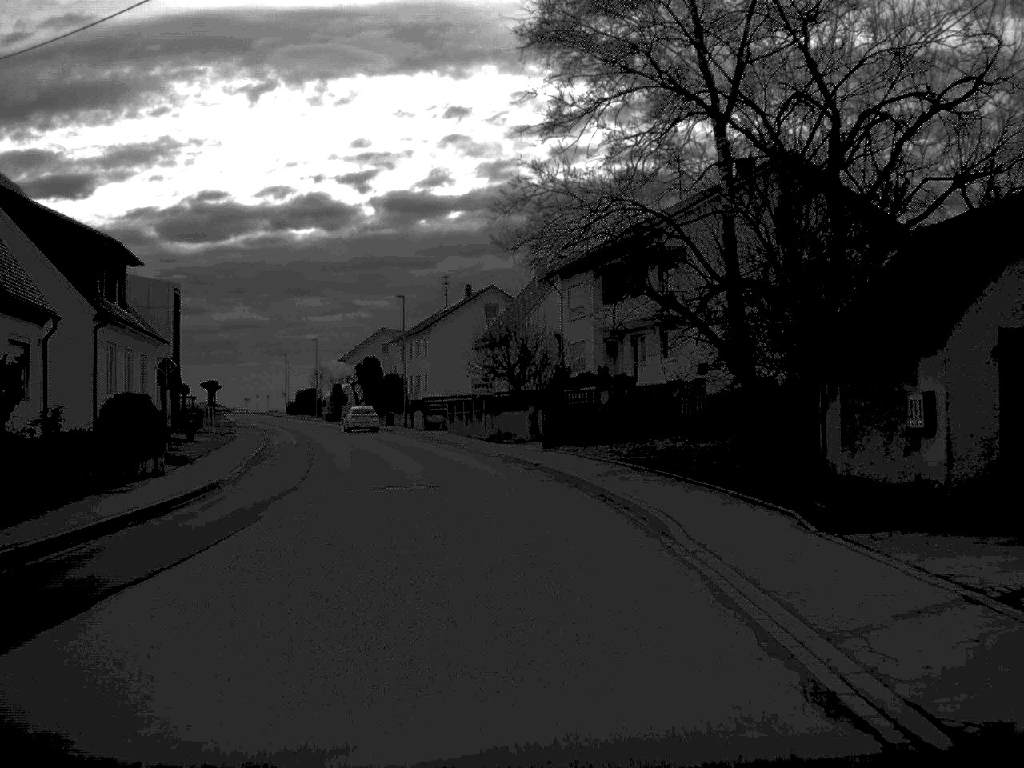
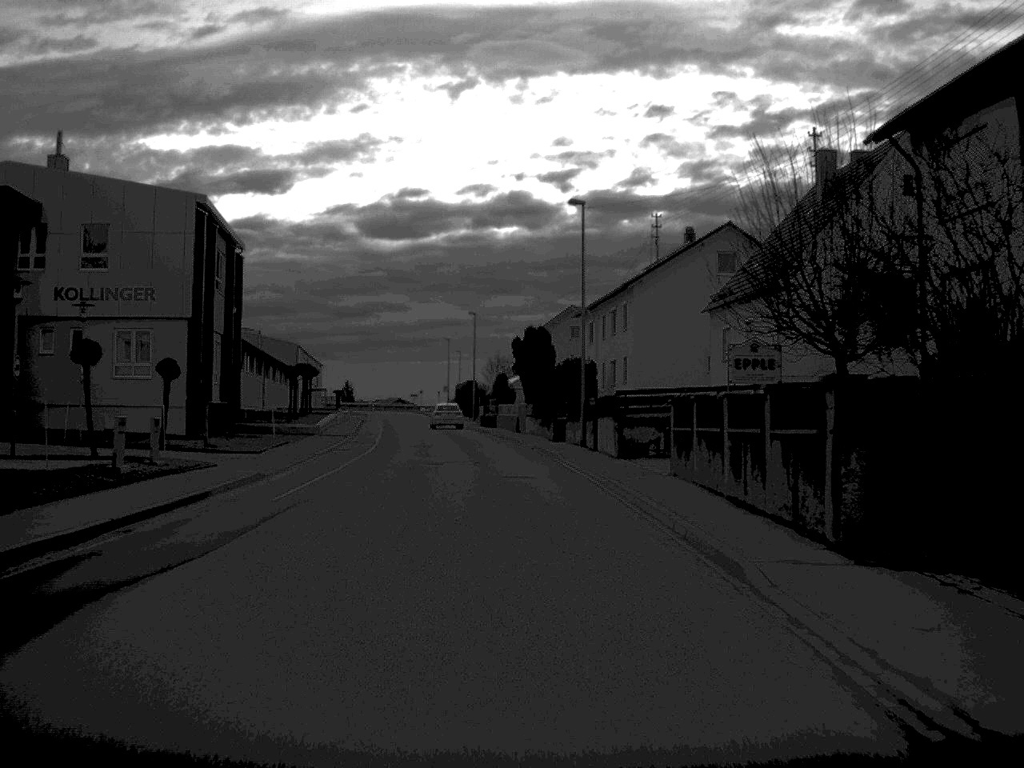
(-2.3, +34.7) m; -9°
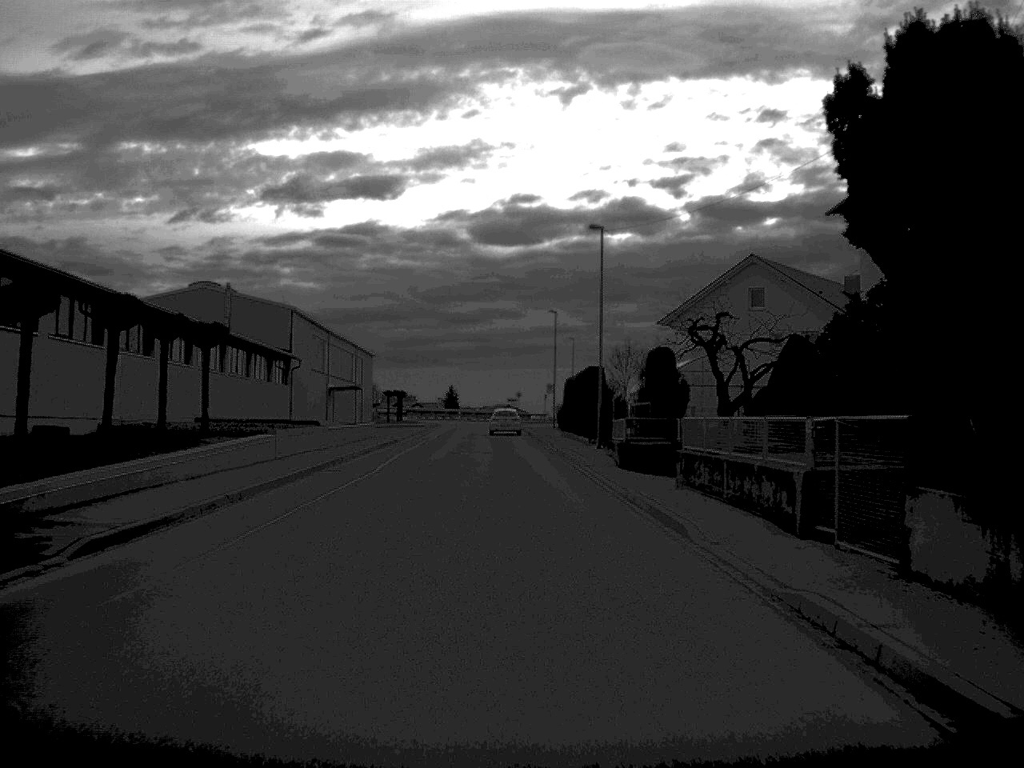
(-2.0, +46.1) m; -5°
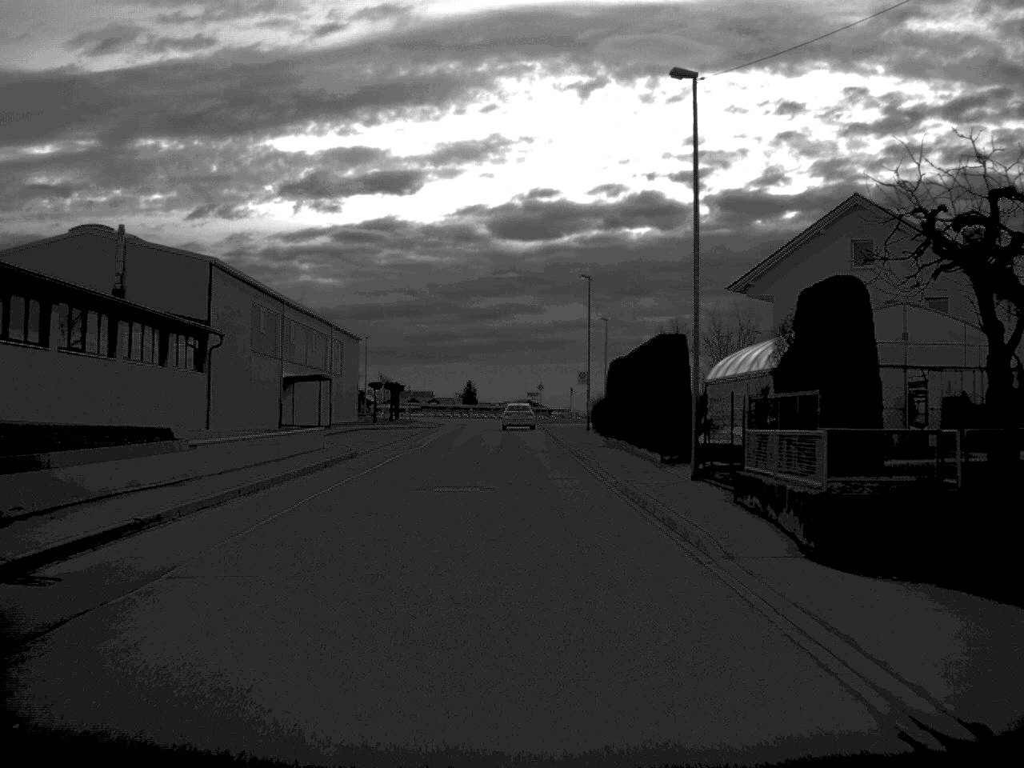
(-0.2, +20.3) m; -1°
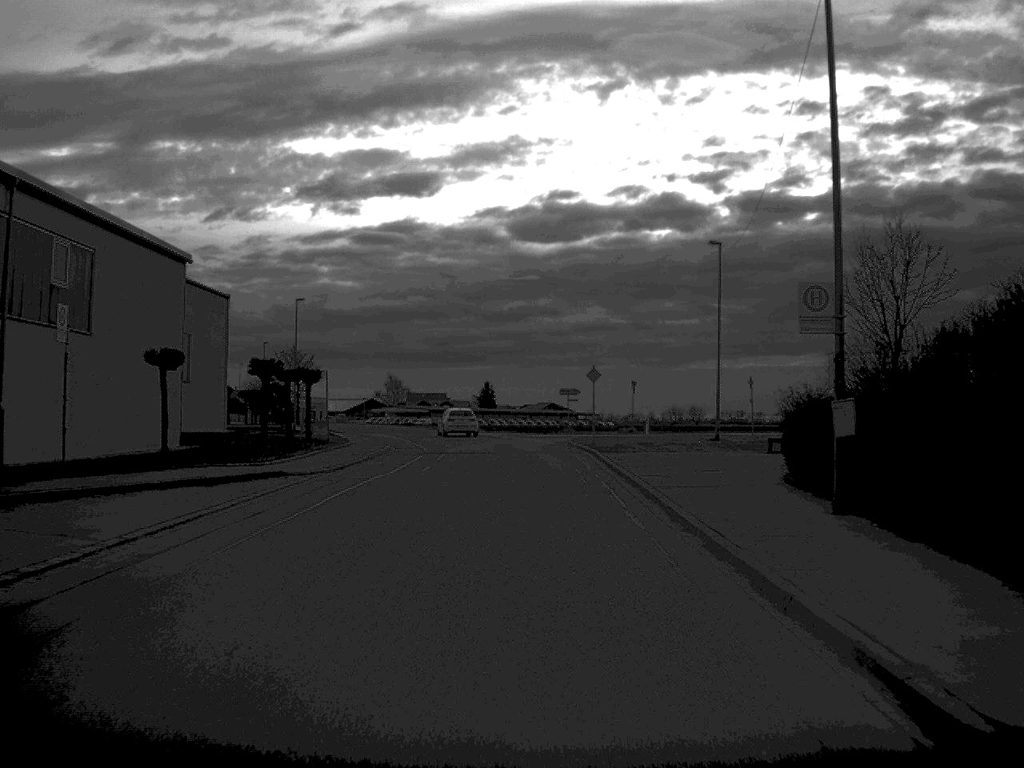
(-0.5, +47.3) m; -1°
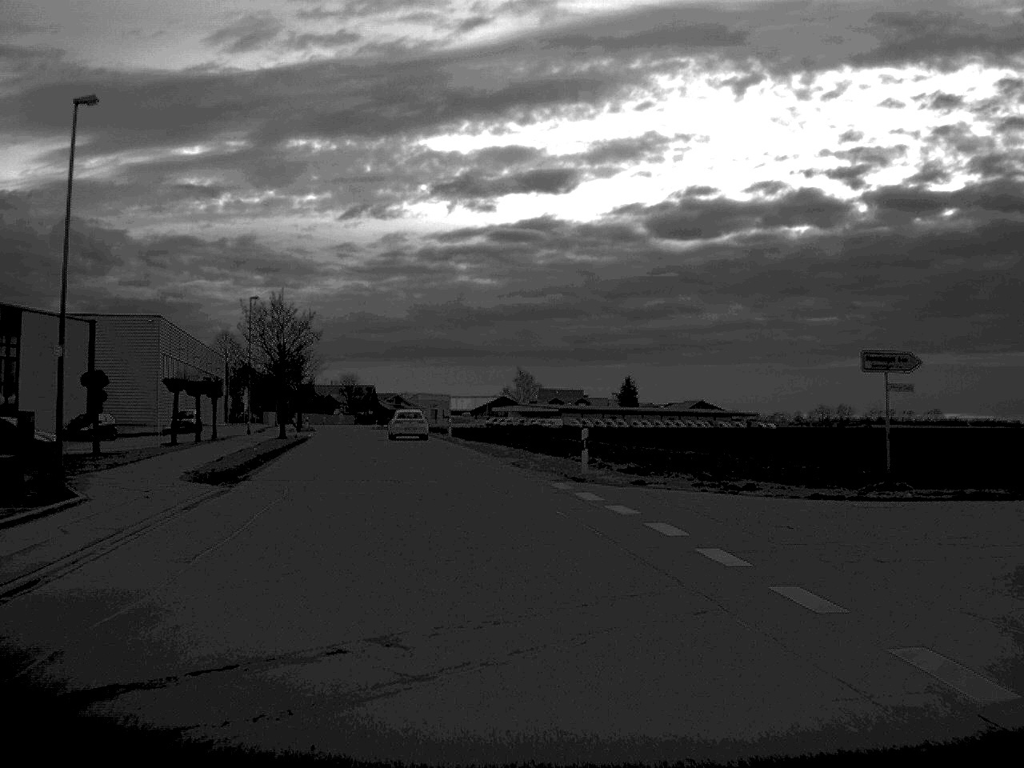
(-1.4, +49.9) m; -6°
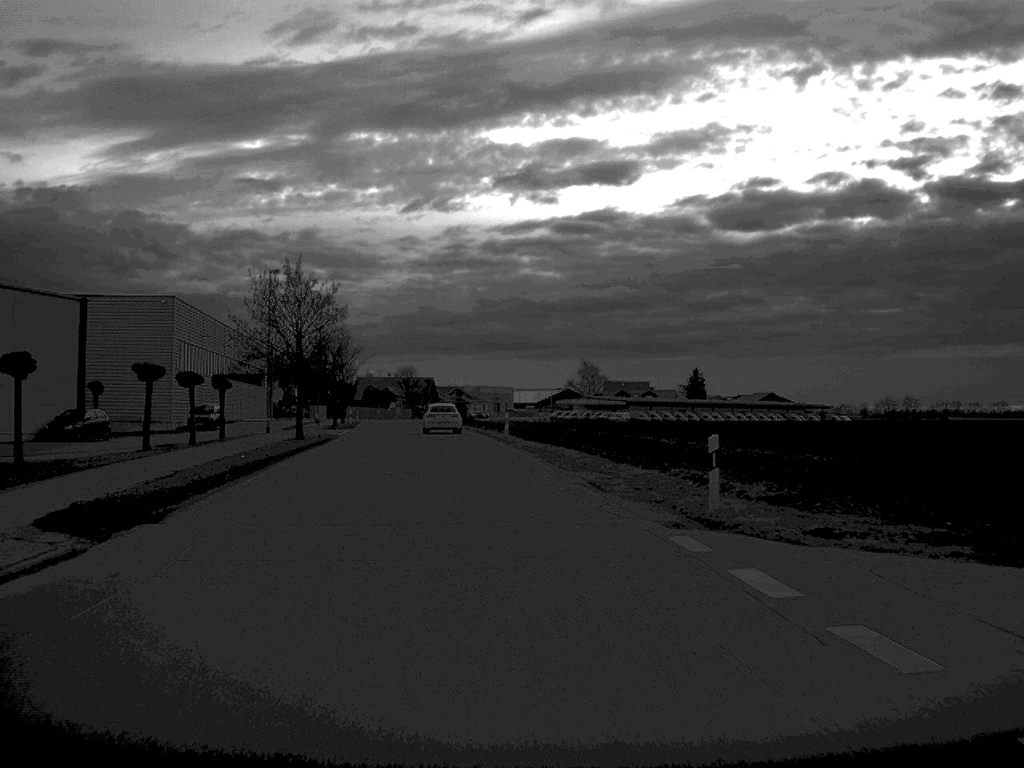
(-0.3, +11.3) m; -3°
